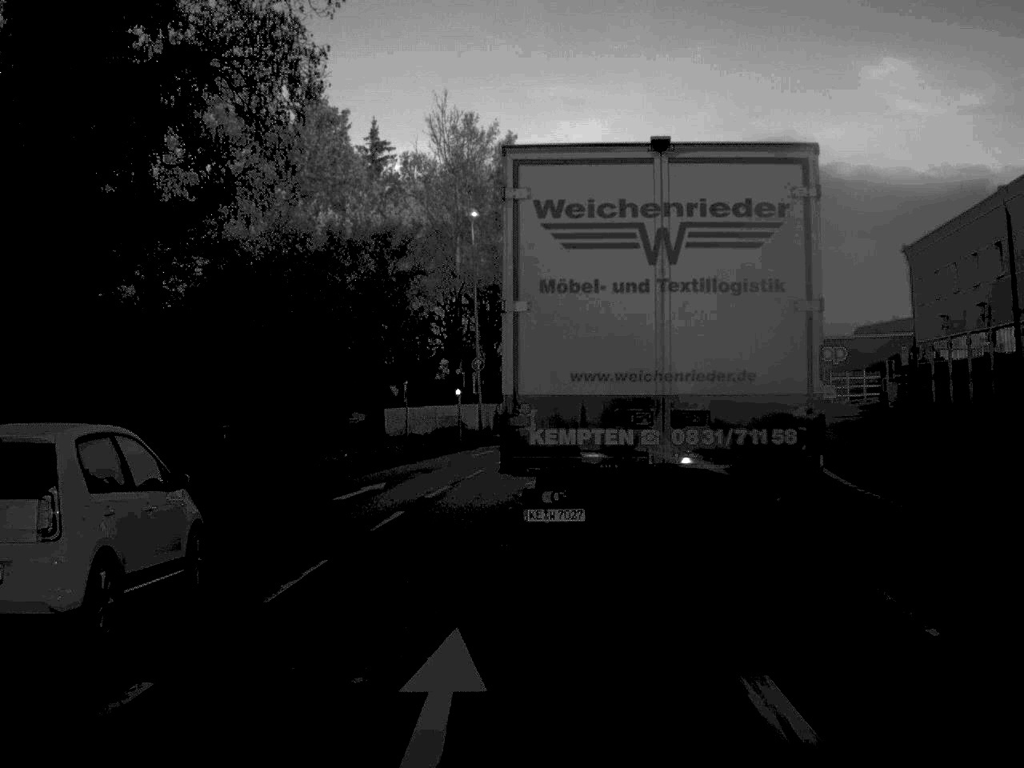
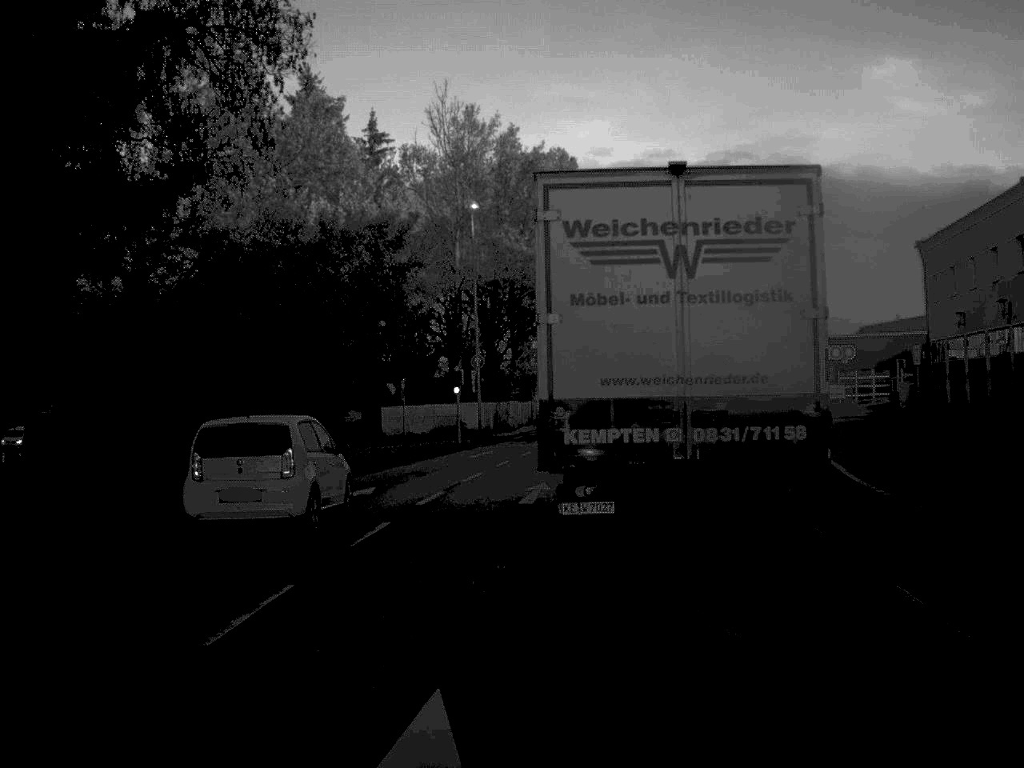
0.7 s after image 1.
(0.0, +2.0) m; 0°
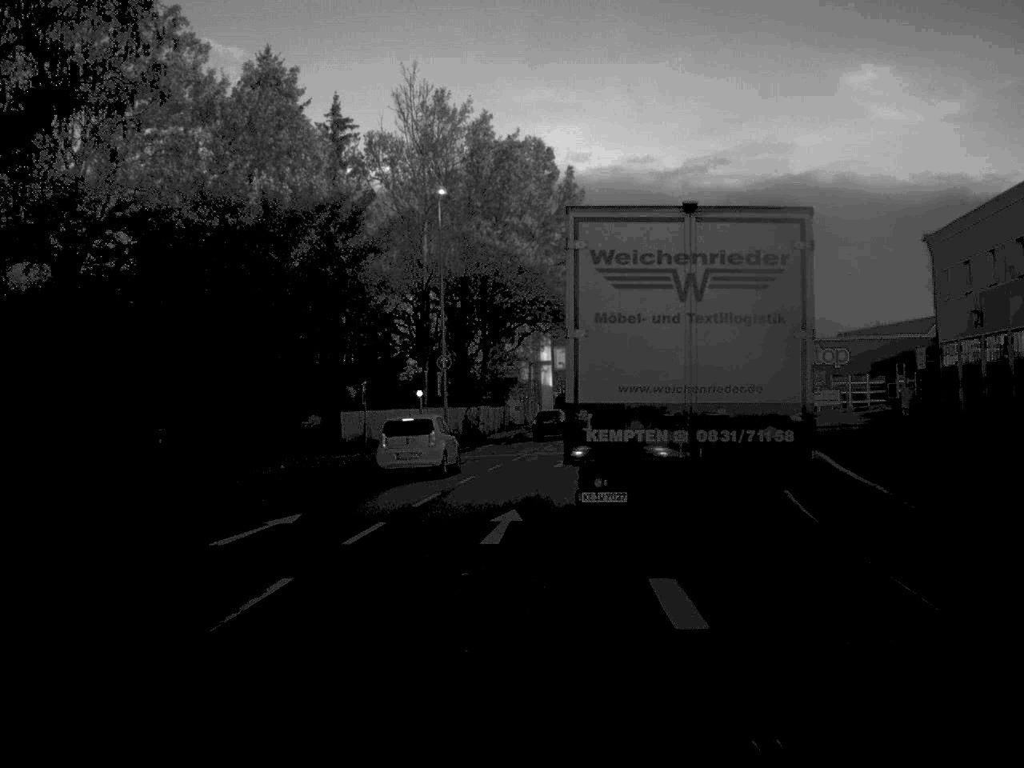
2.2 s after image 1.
(+0.1, +5.2) m; +1°
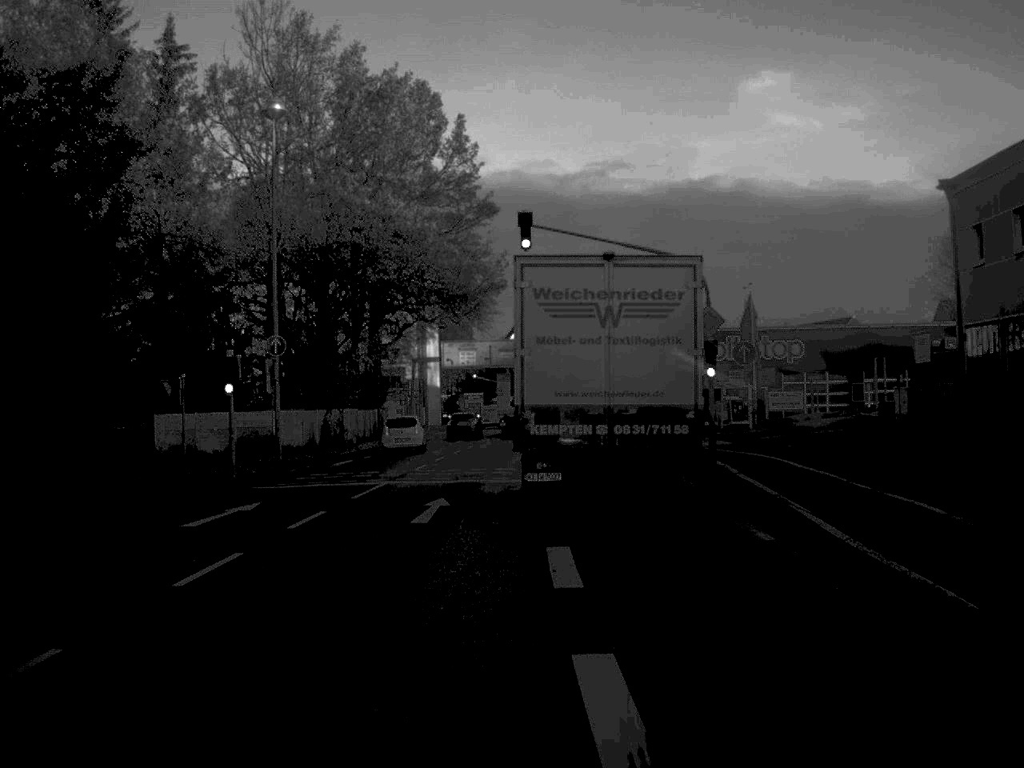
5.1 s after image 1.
(+0.6, +15.5) m; +5°
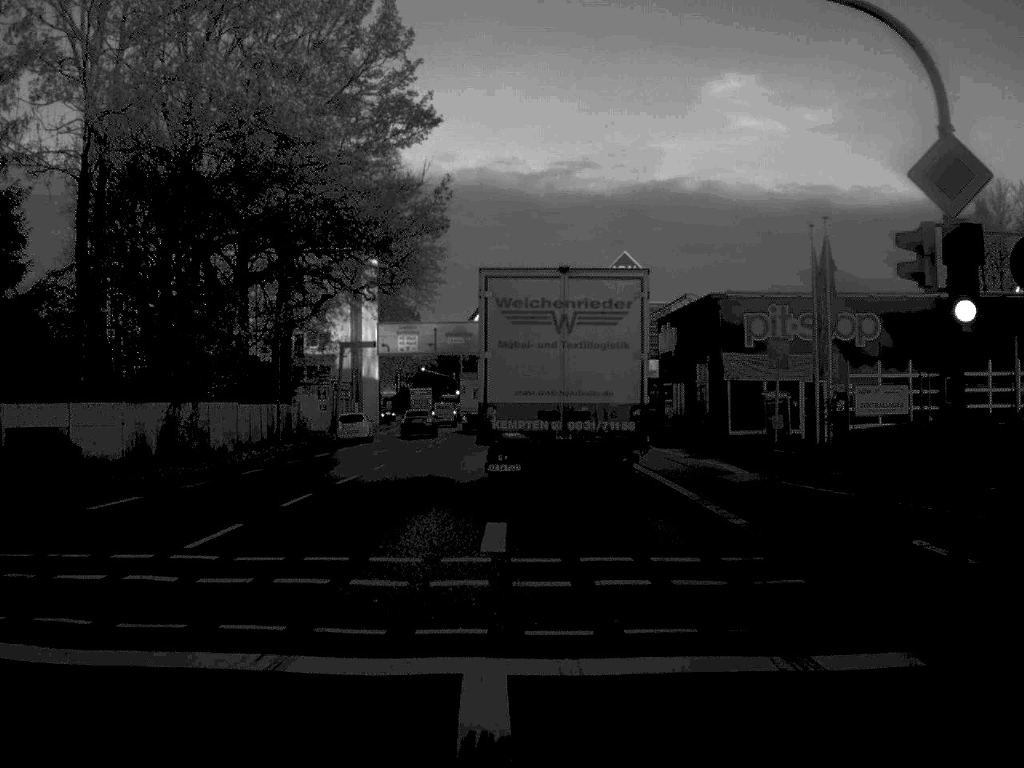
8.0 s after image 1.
(+0.3, +20.2) m; +2°
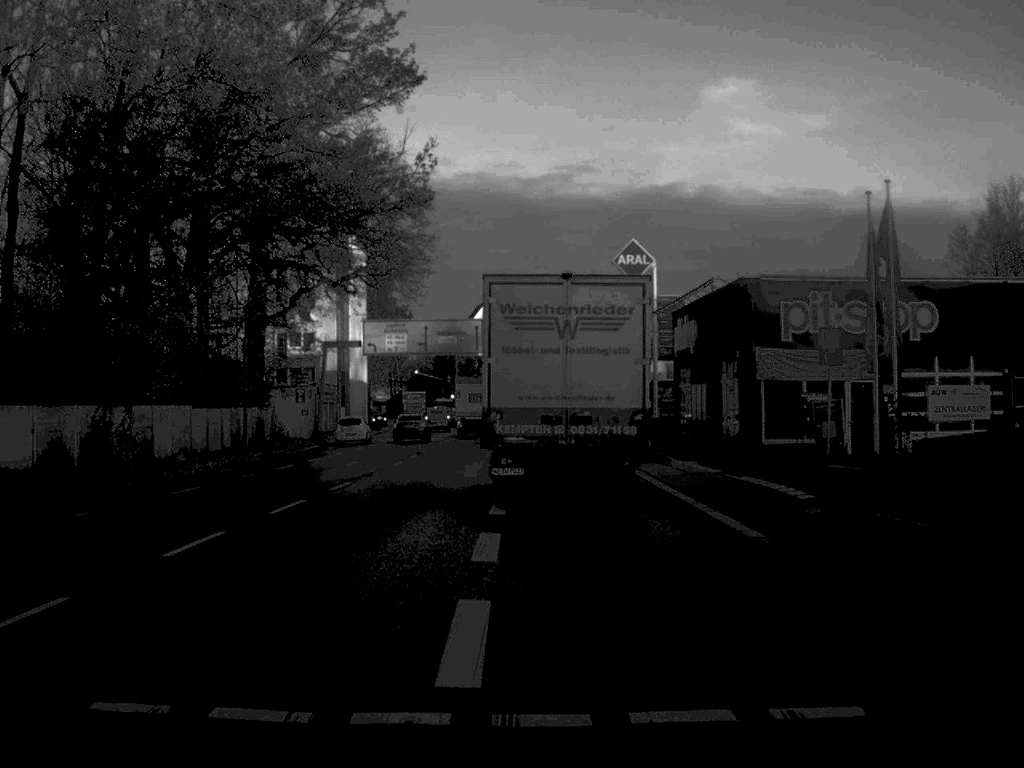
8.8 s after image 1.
(0.0, +6.5) m; 0°
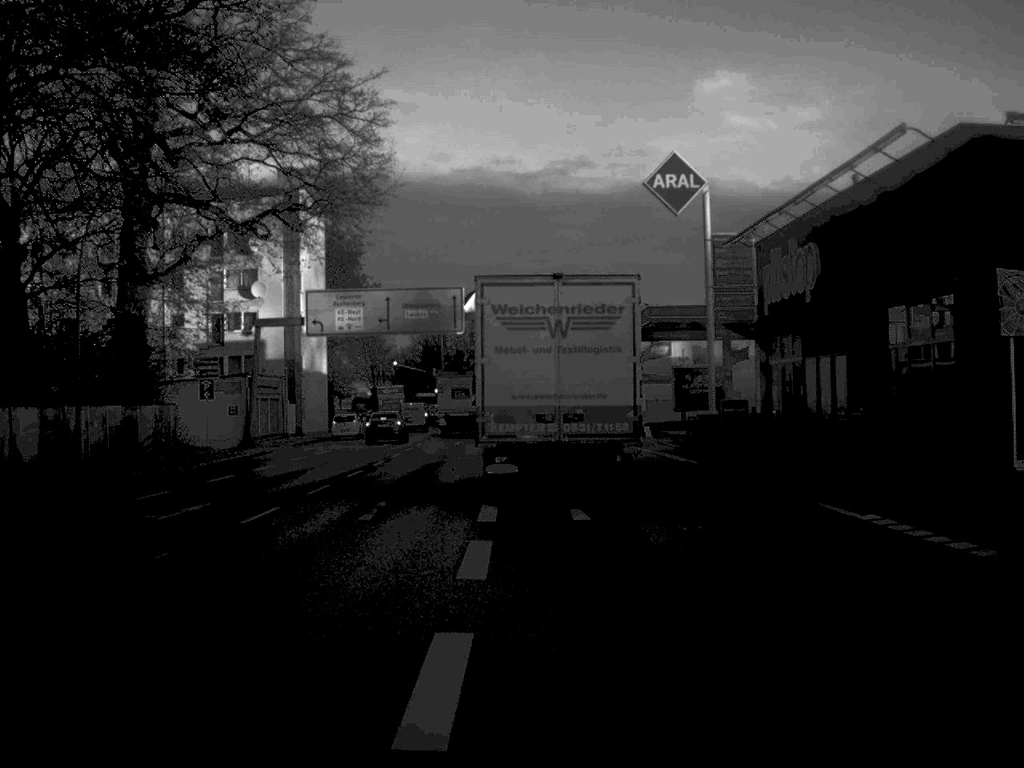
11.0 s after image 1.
(0.0, +19.5) m; 0°
